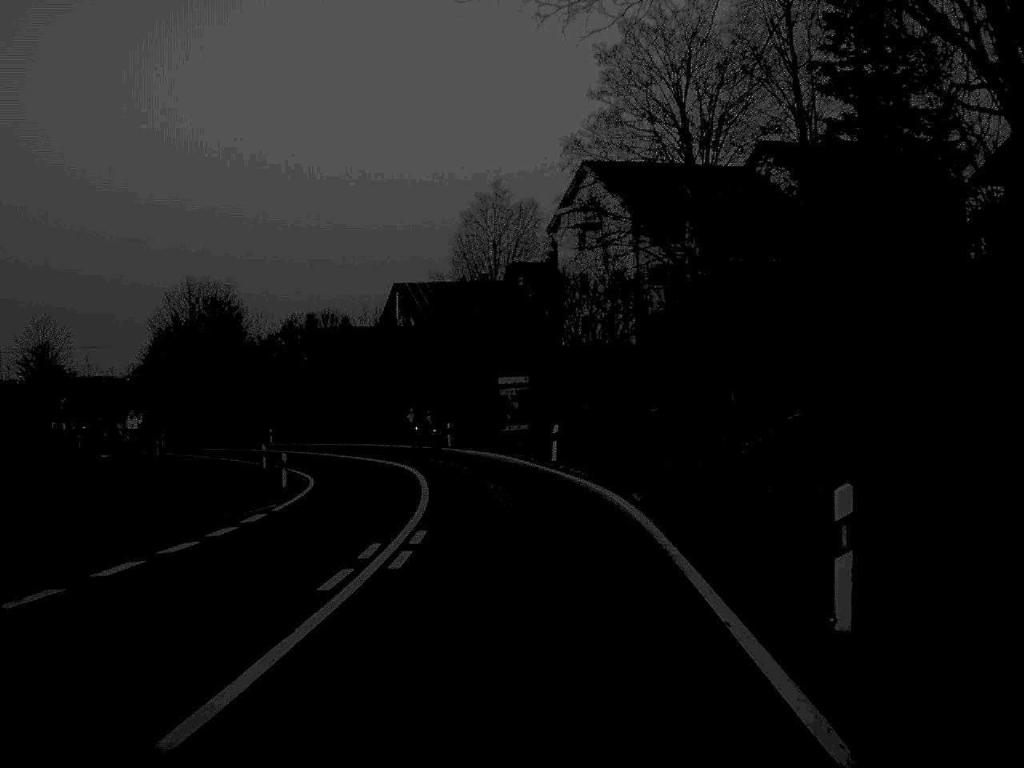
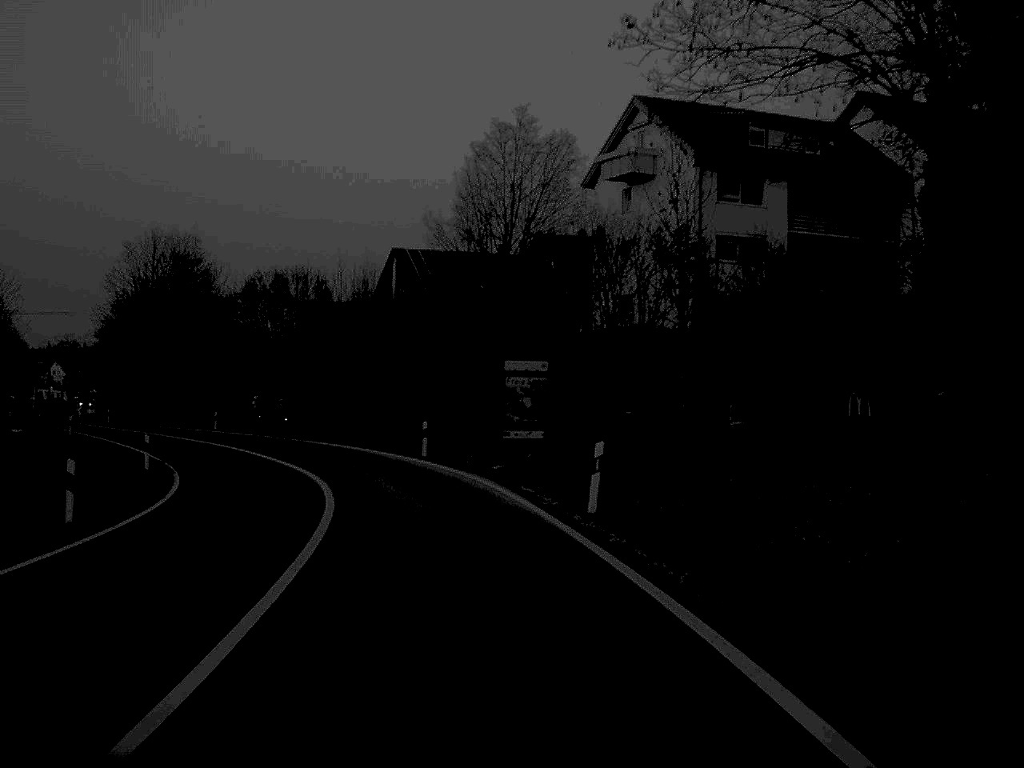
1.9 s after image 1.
(0.0, +17.9) m; -1°
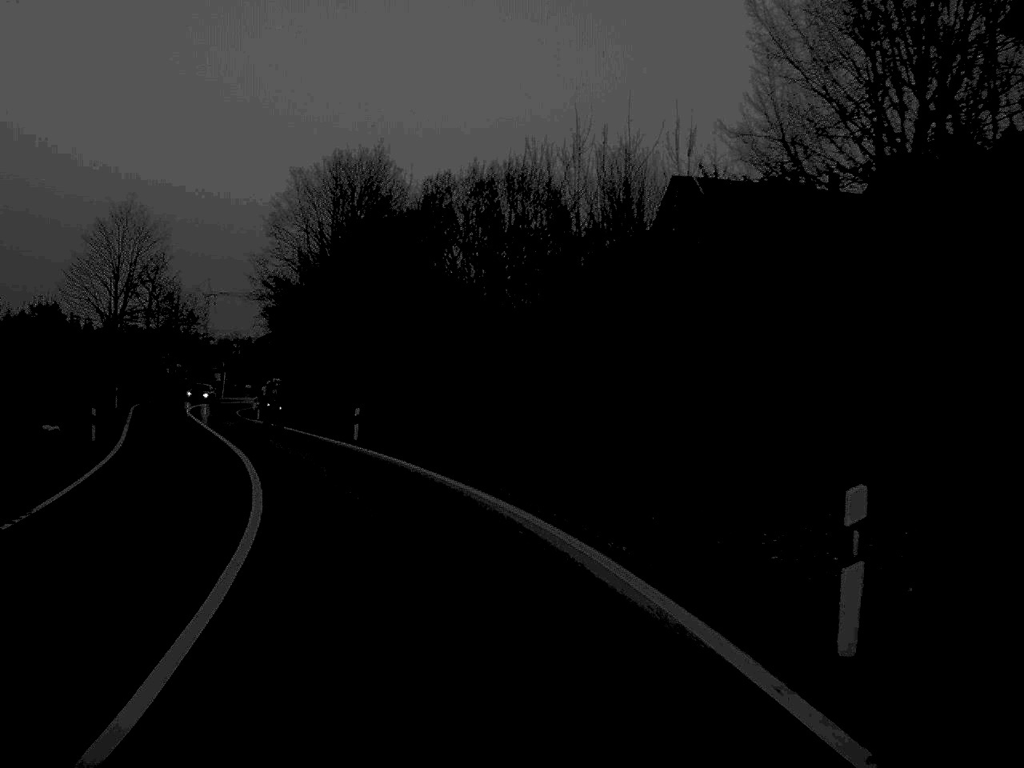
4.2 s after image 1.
(-2.9, +28.8) m; -12°
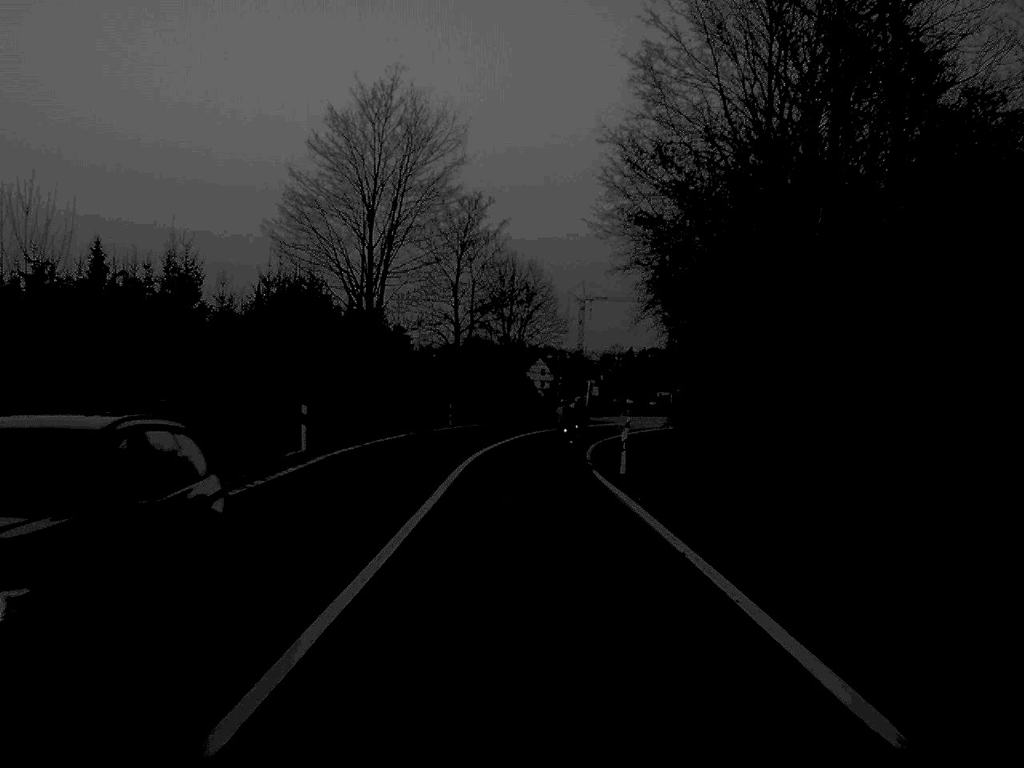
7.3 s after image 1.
(-6.6, +36.2) m; -17°
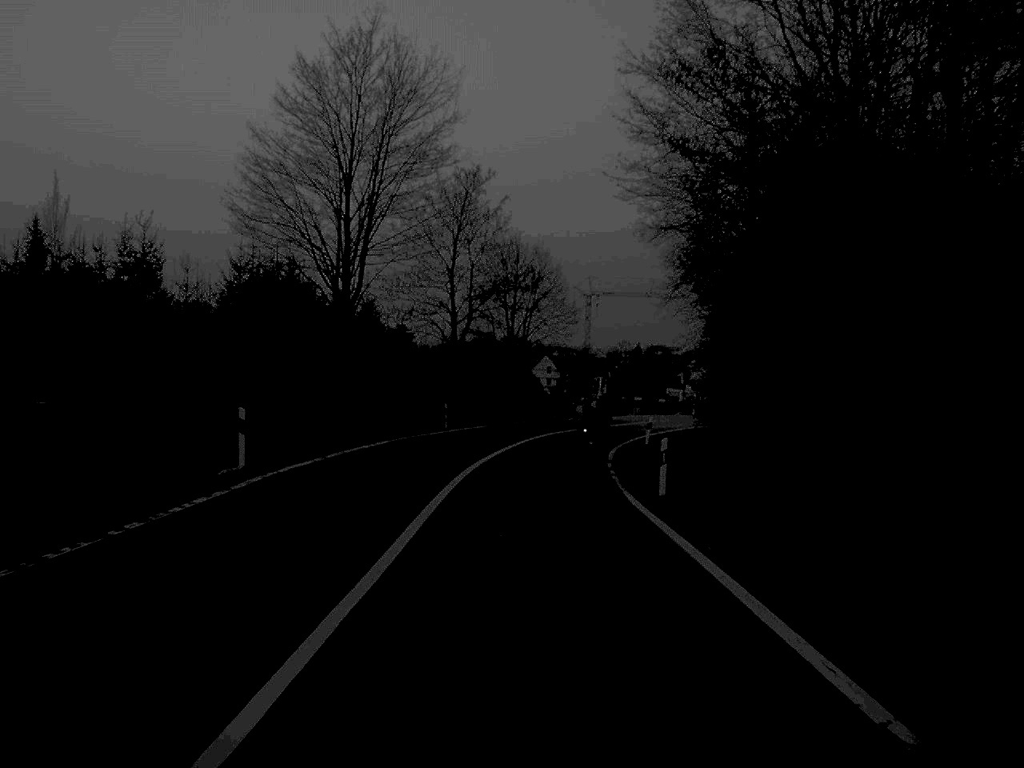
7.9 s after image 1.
(0.0, +7.3) m; 0°
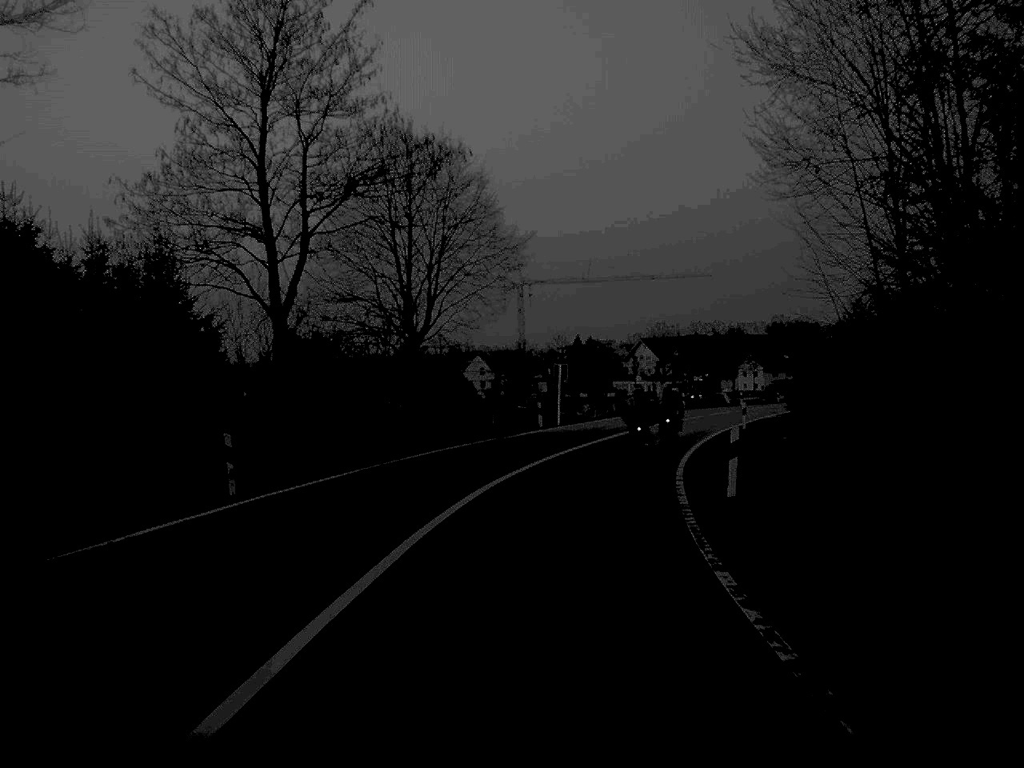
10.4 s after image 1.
(+0.5, +29.0) m; +3°
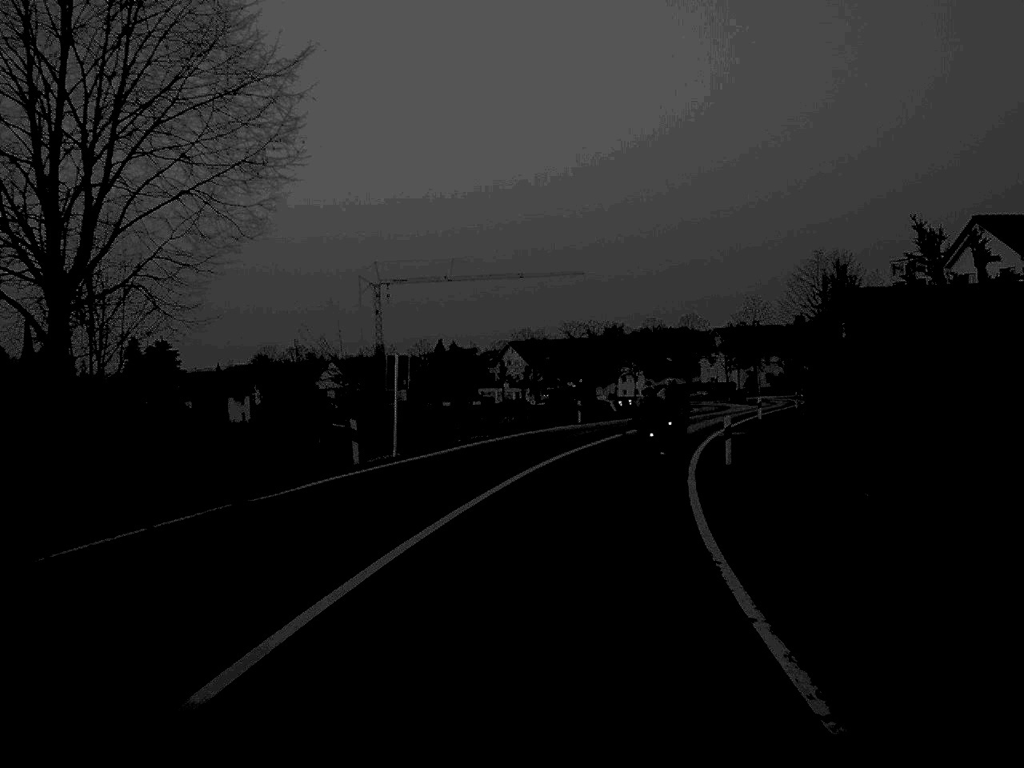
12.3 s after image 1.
(+1.1, +21.3) m; +6°
